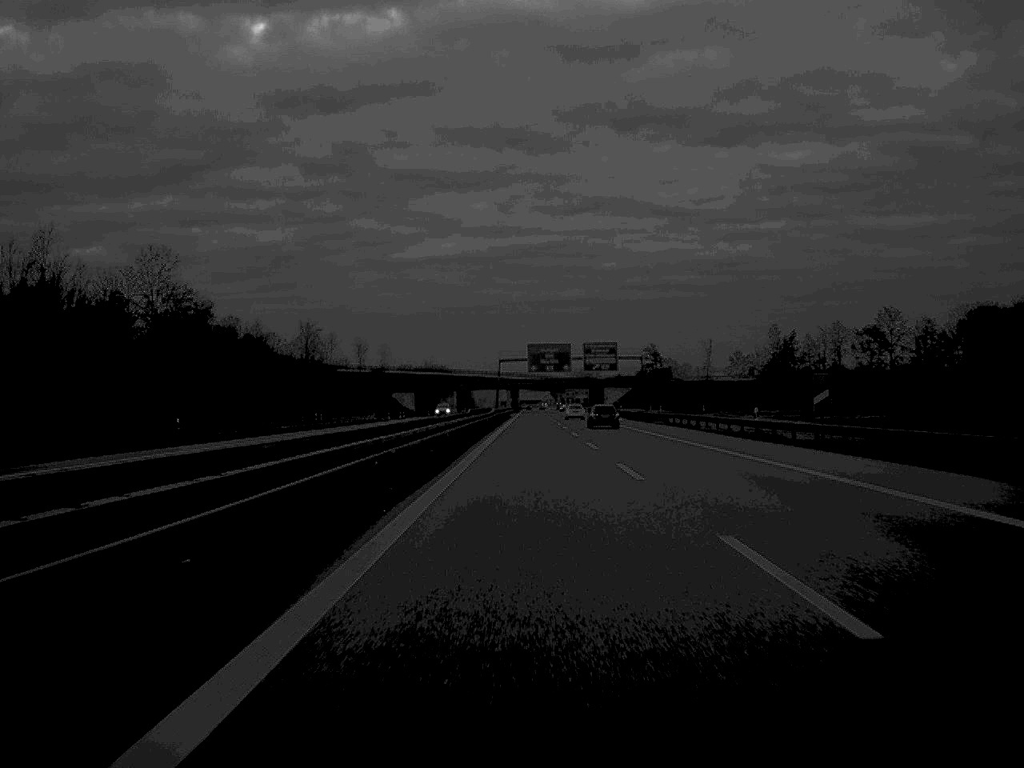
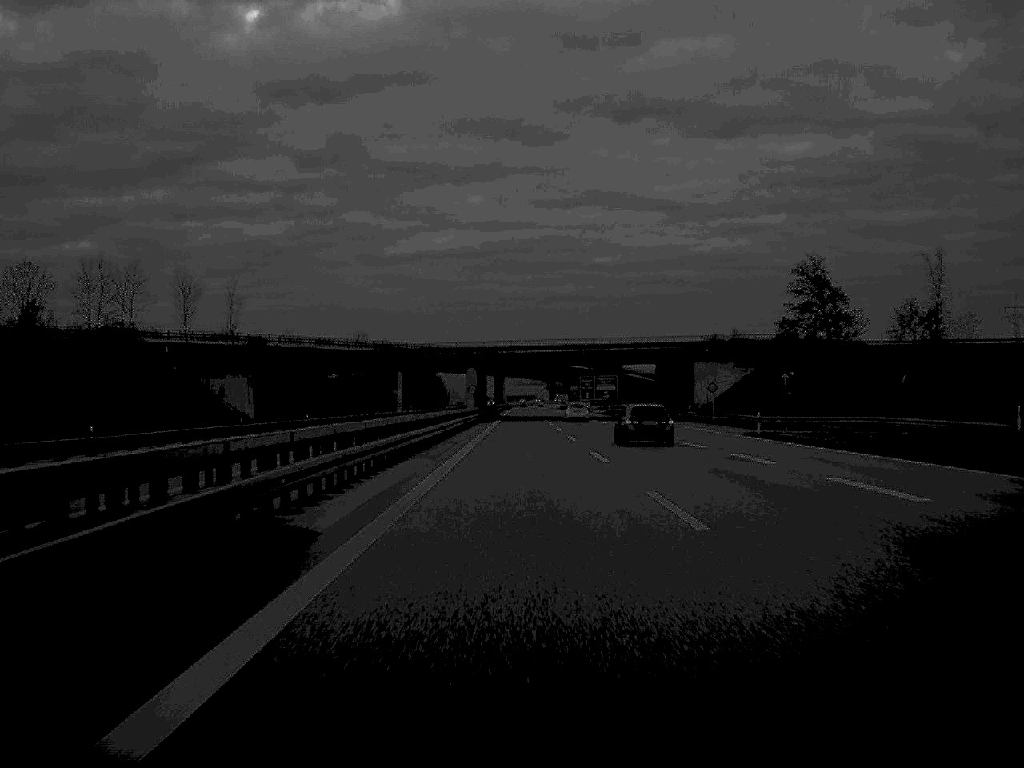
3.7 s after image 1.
(+0.5, +146.2) m; 0°
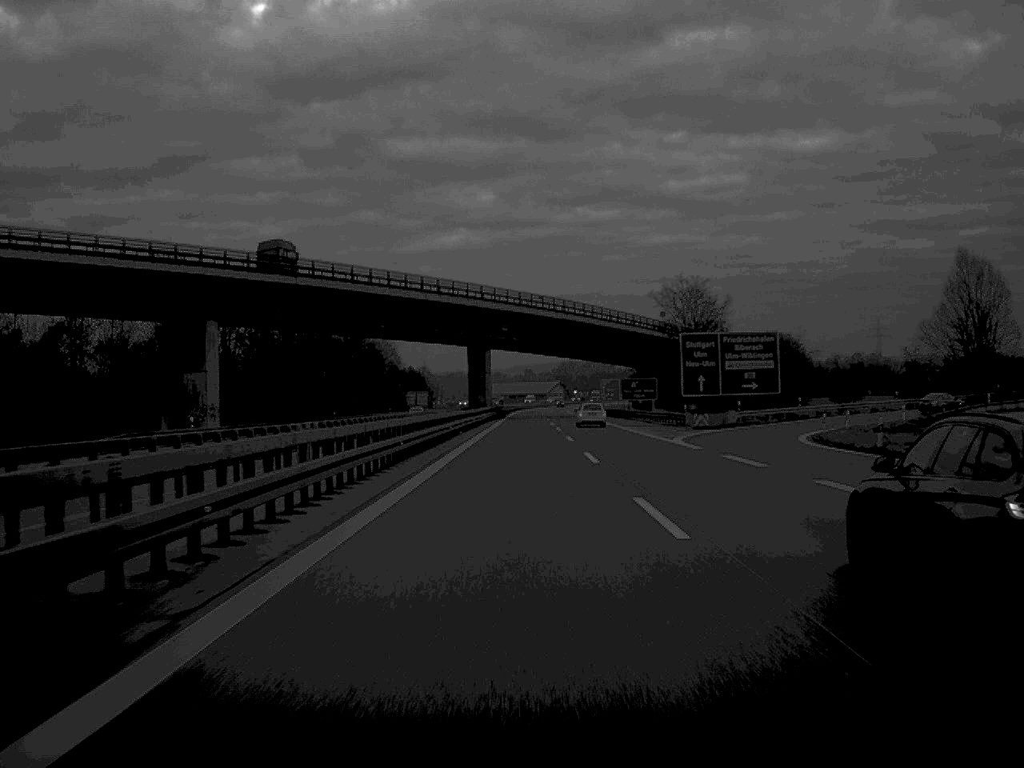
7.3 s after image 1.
(-0.4, +142.6) m; 0°
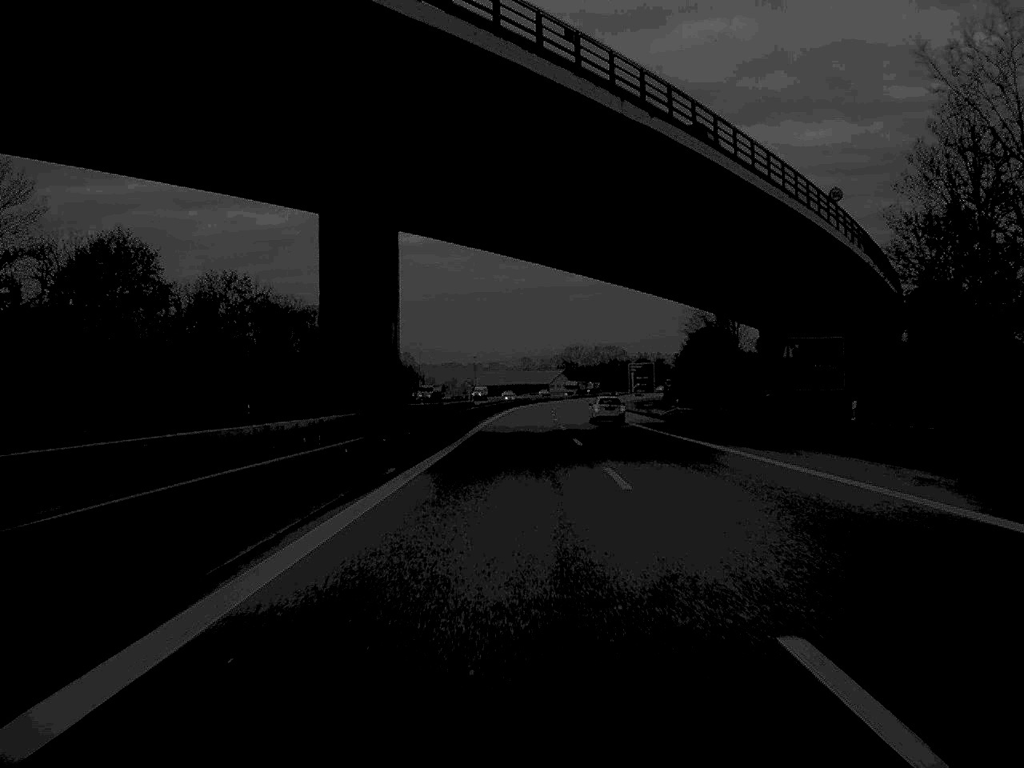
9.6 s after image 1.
(+0.1, +84.7) m; 0°
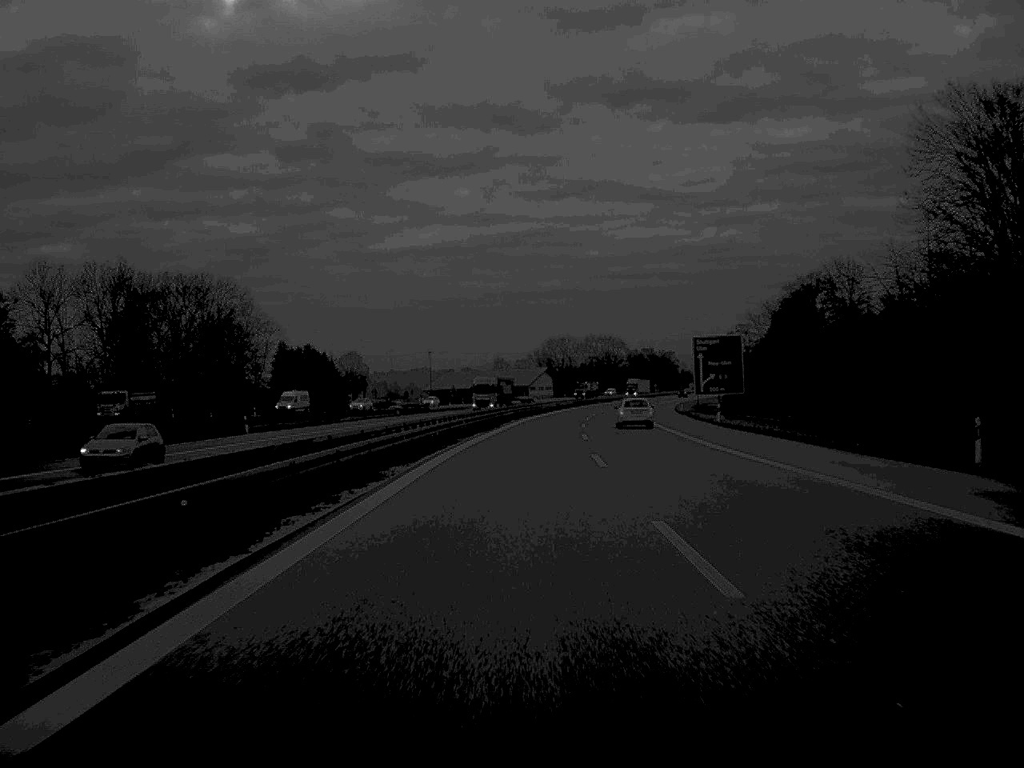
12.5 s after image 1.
(+0.7, +103.4) m; +1°
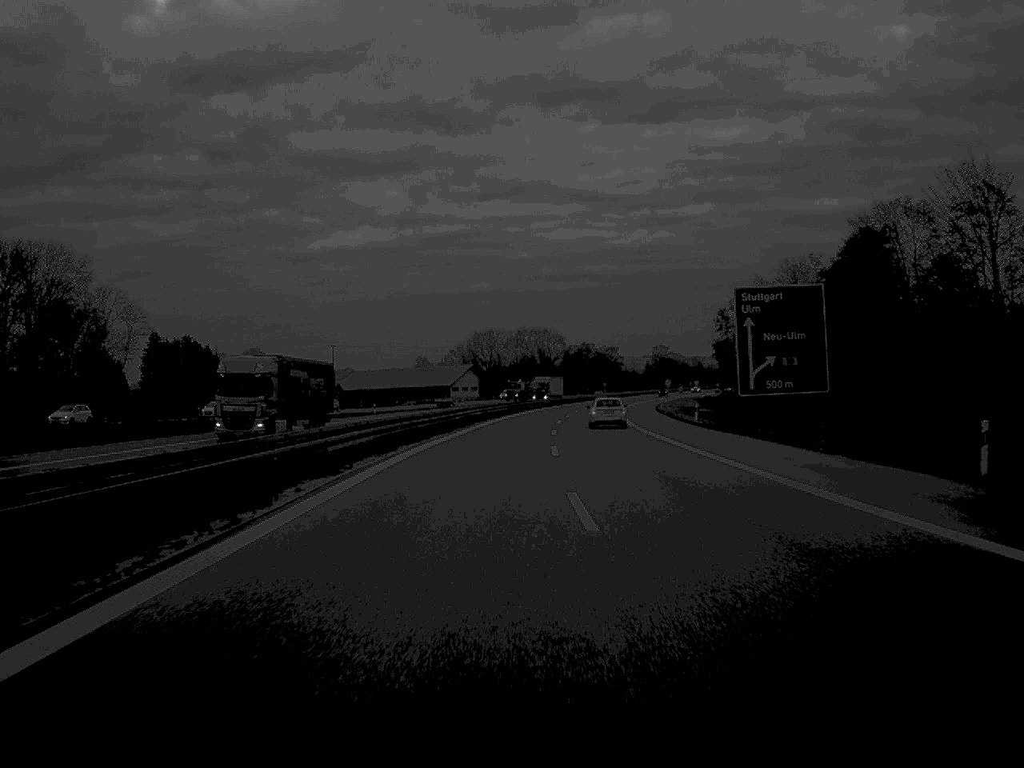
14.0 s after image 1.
(+1.4, +50.2) m; +3°
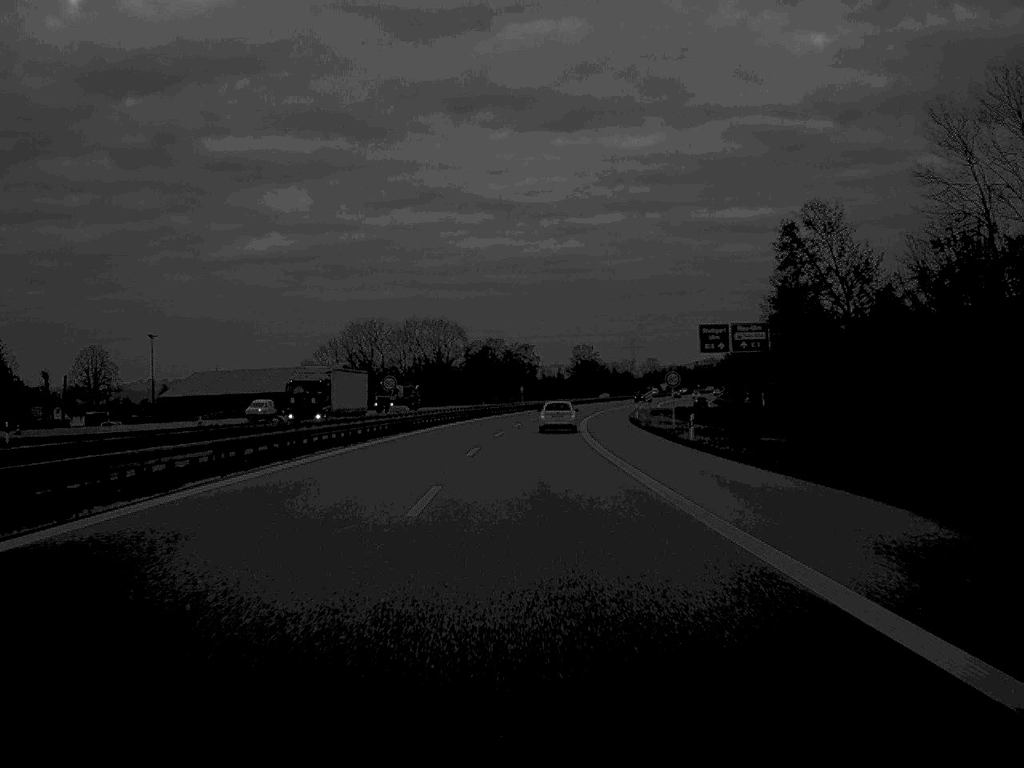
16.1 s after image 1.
(+3.1, +71.6) m; +4°
